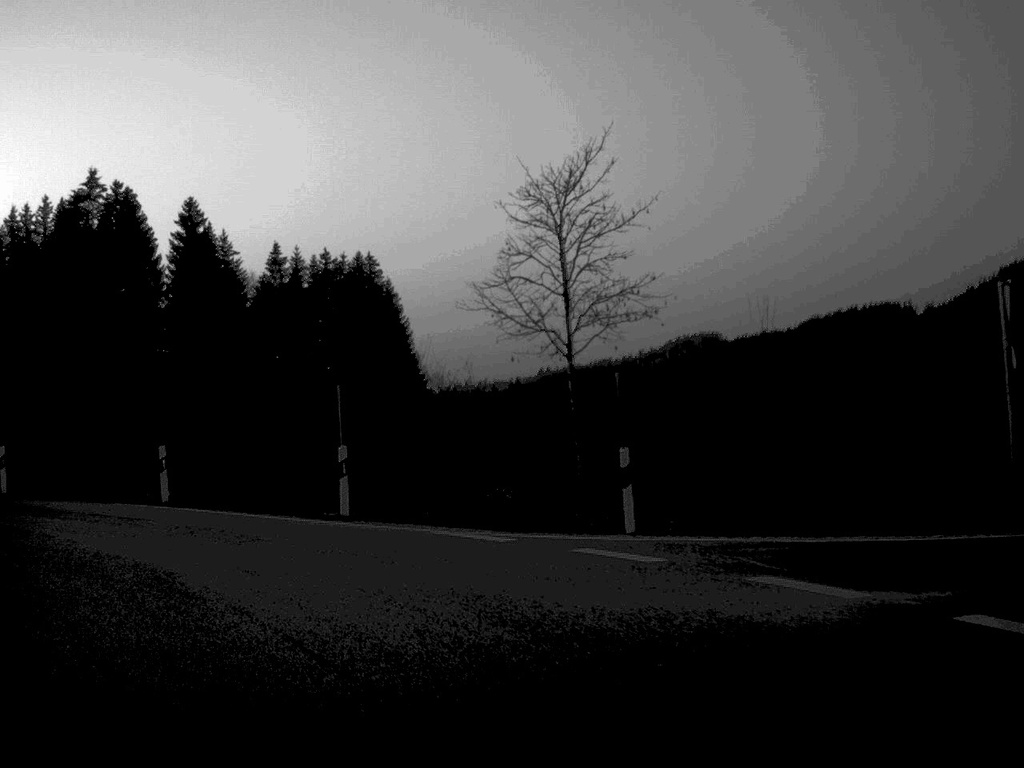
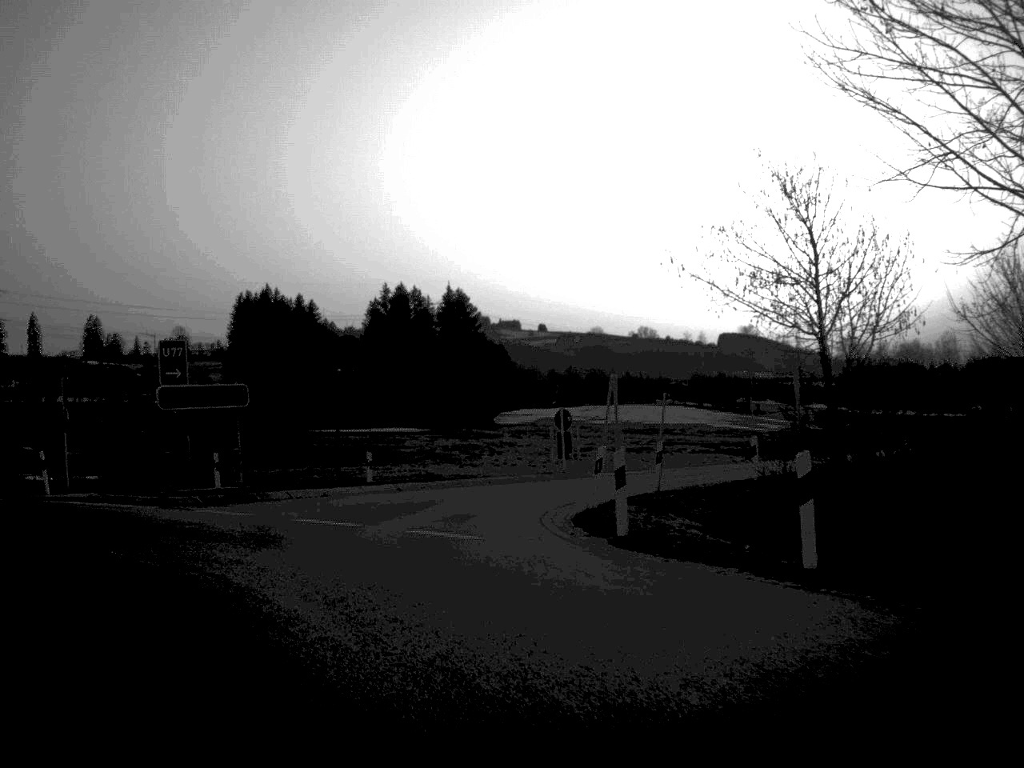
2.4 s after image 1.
(-8.7, +18.9) m; -50°
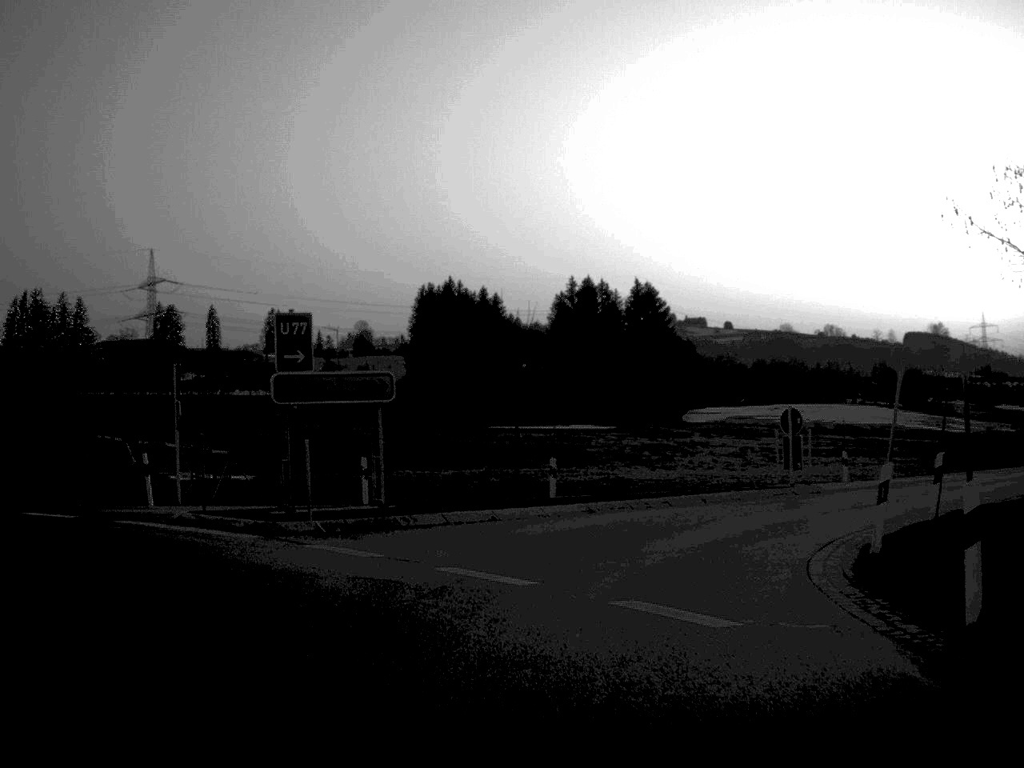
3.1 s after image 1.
(-0.5, +6.4) m; -8°
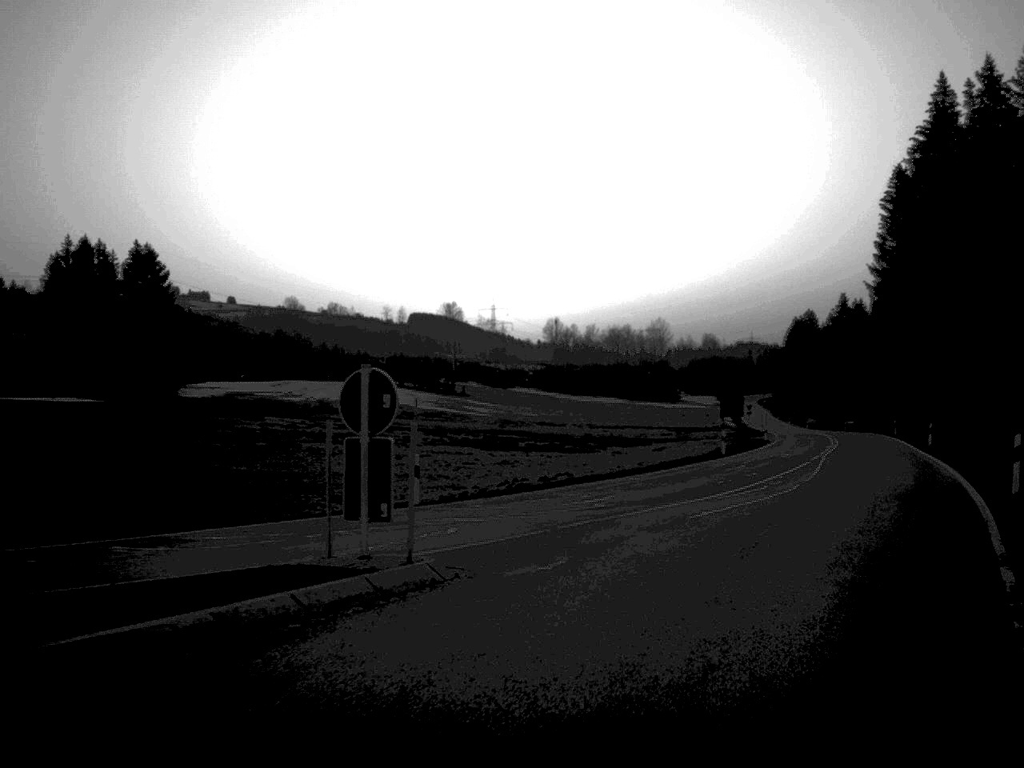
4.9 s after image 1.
(+2.4, +16.6) m; +23°
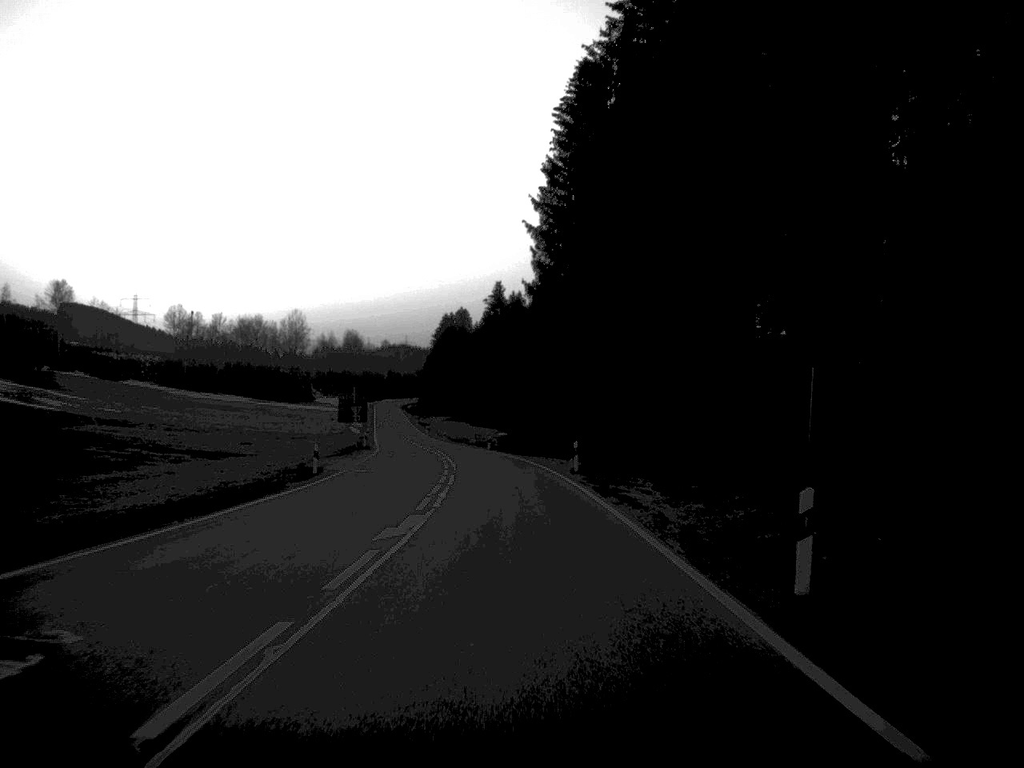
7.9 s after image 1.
(+10.6, +41.8) m; +14°
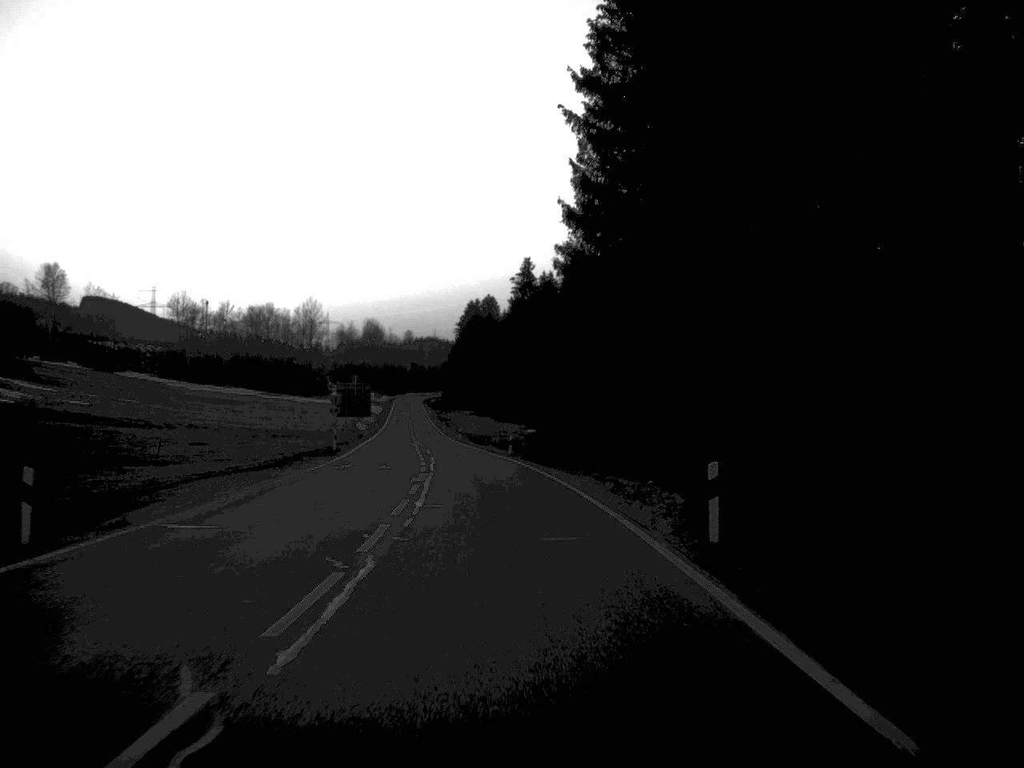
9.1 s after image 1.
(-0.3, +27.2) m; -1°
